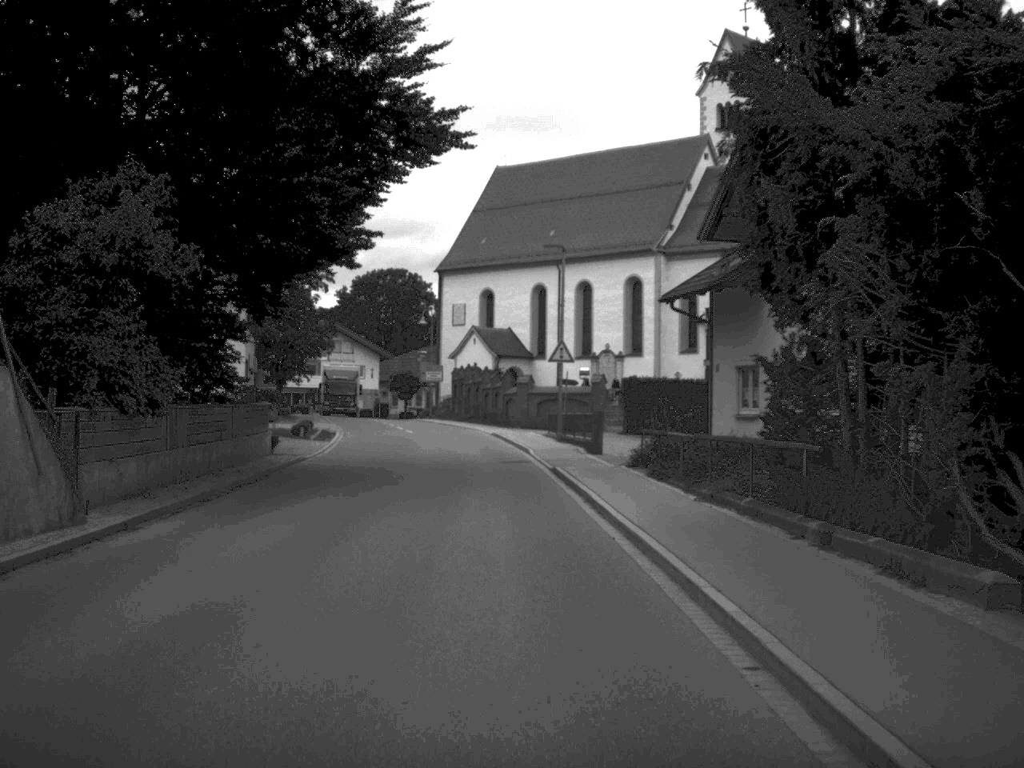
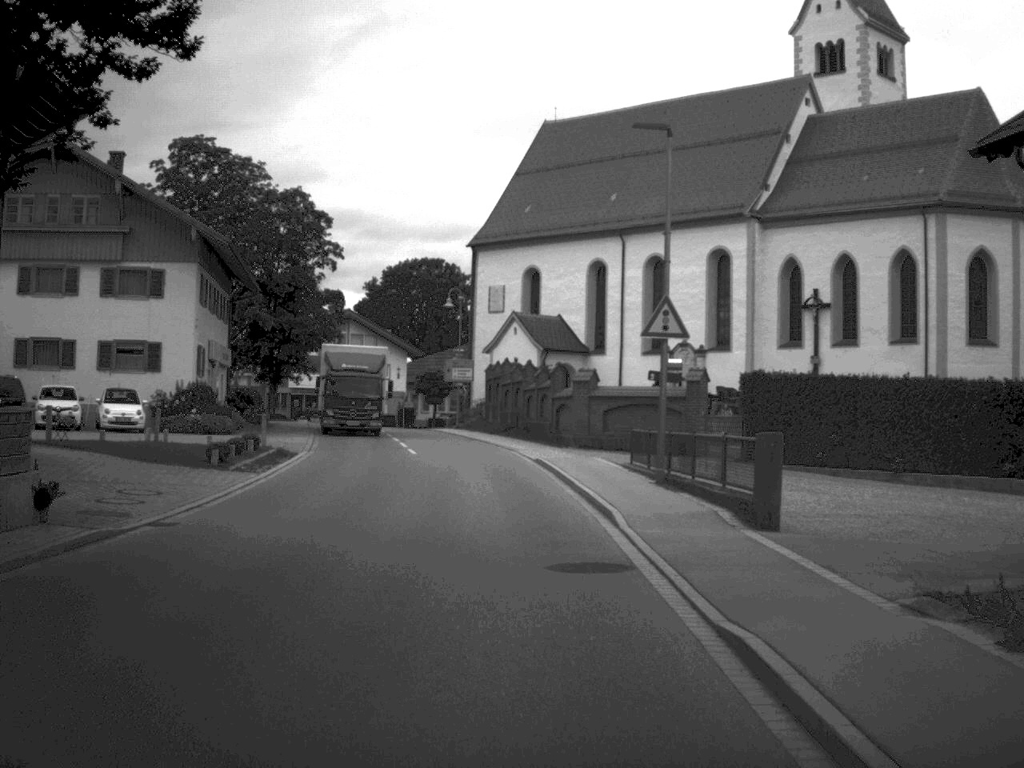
(-0.4, +18.4) m; -2°
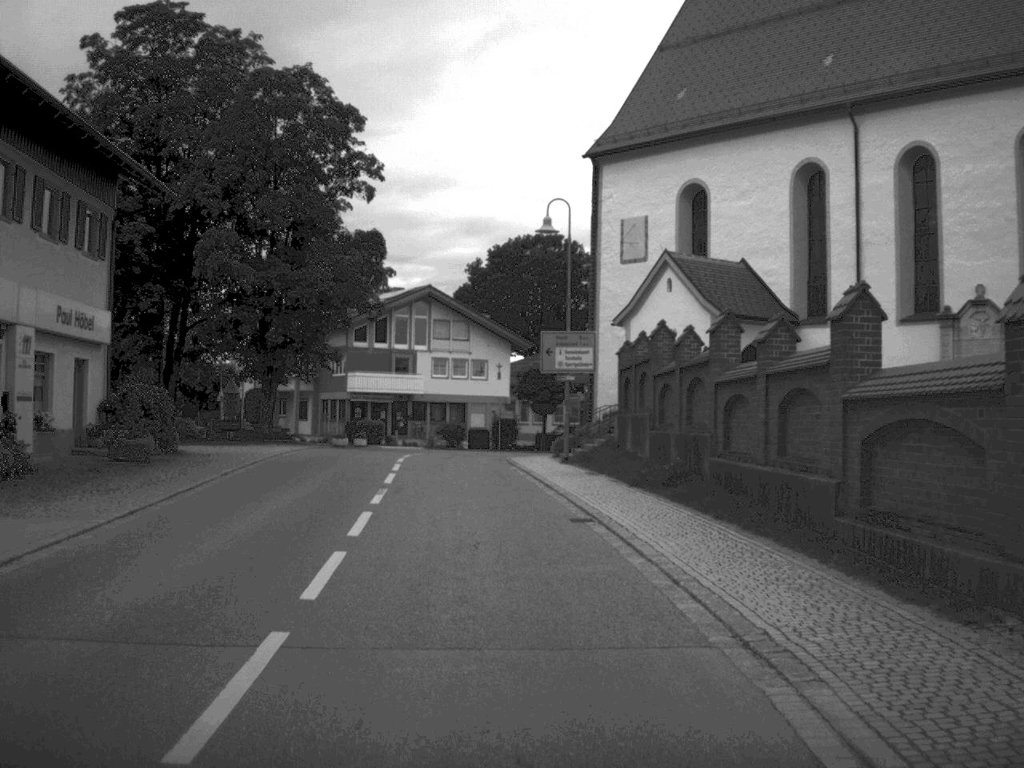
(-0.9, +30.5) m; -6°
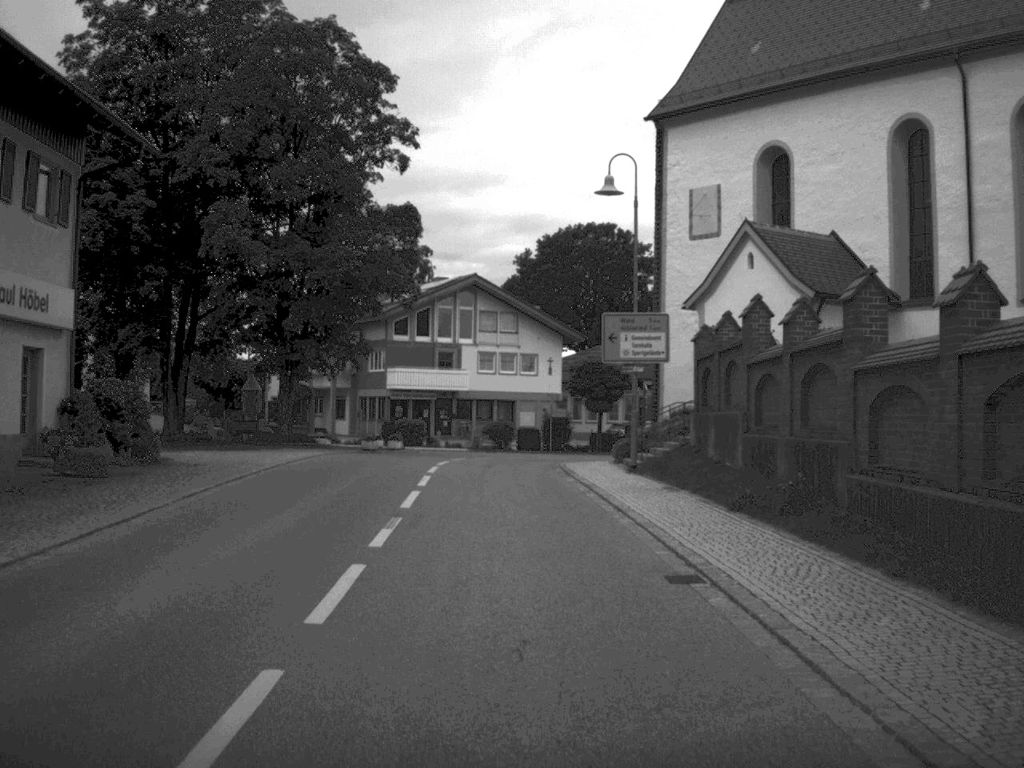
(-0.1, +5.9) m; -2°
